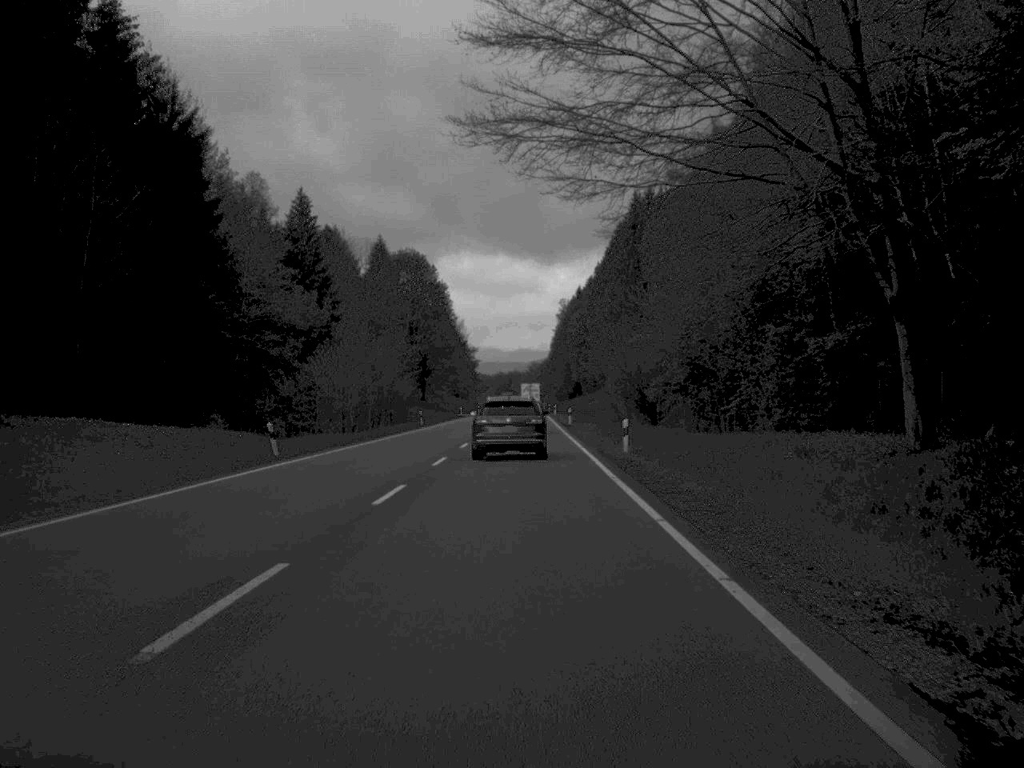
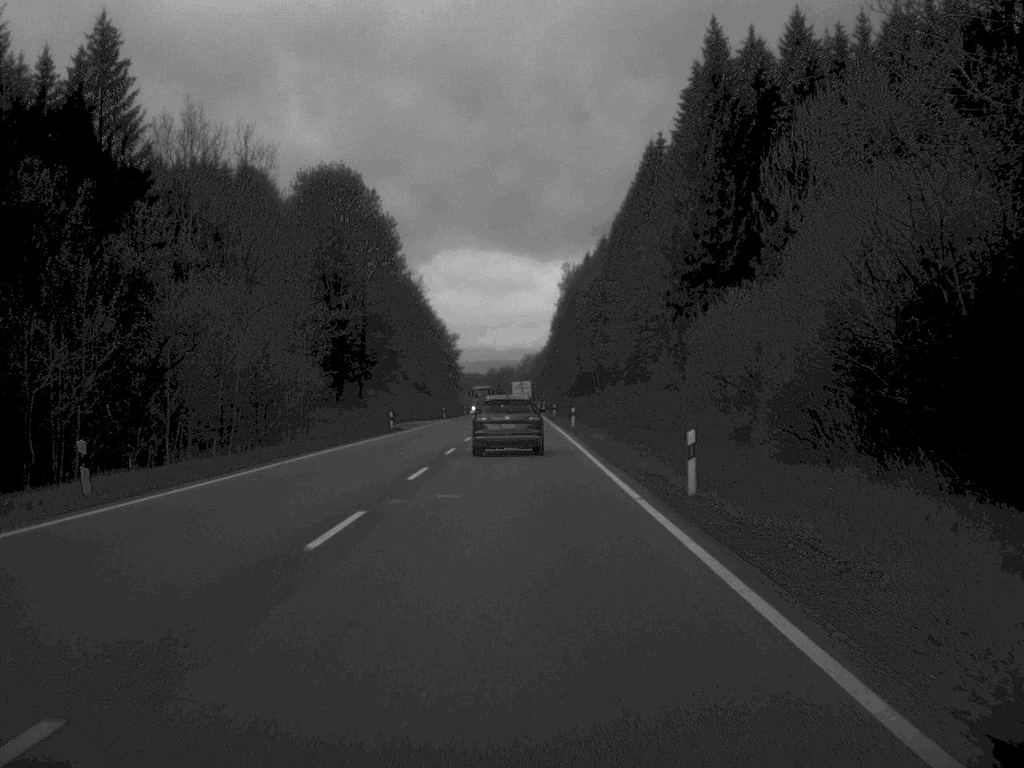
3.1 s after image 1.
(+0.1, +64.8) m; 0°
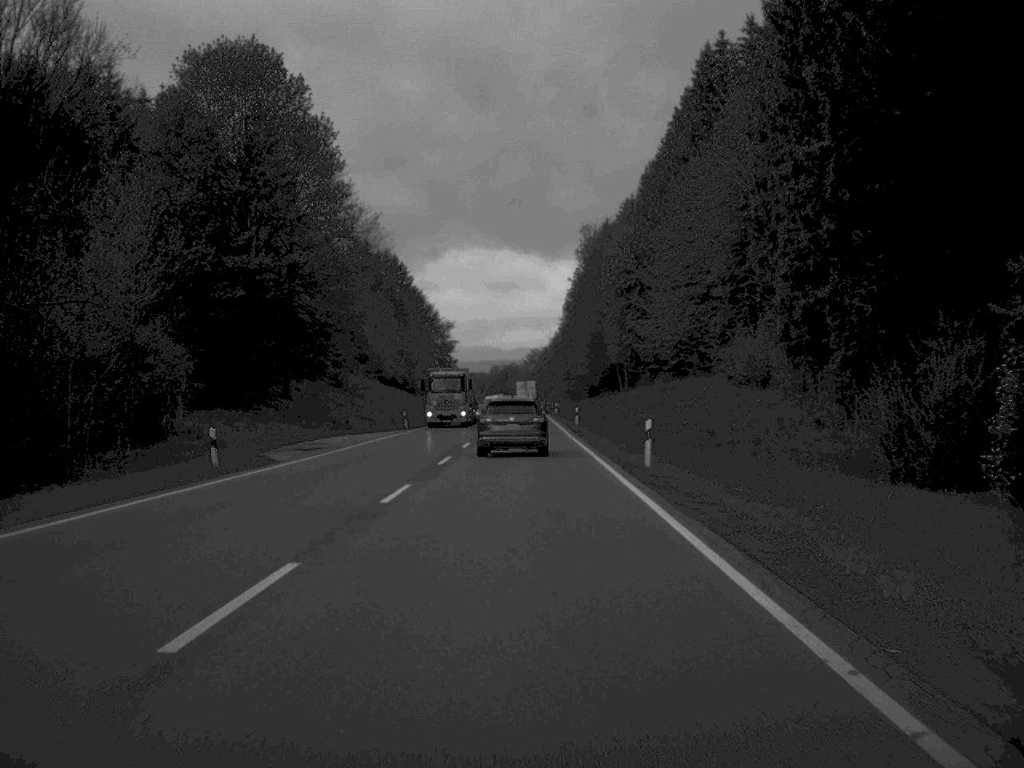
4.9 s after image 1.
(-0.1, +40.8) m; 0°
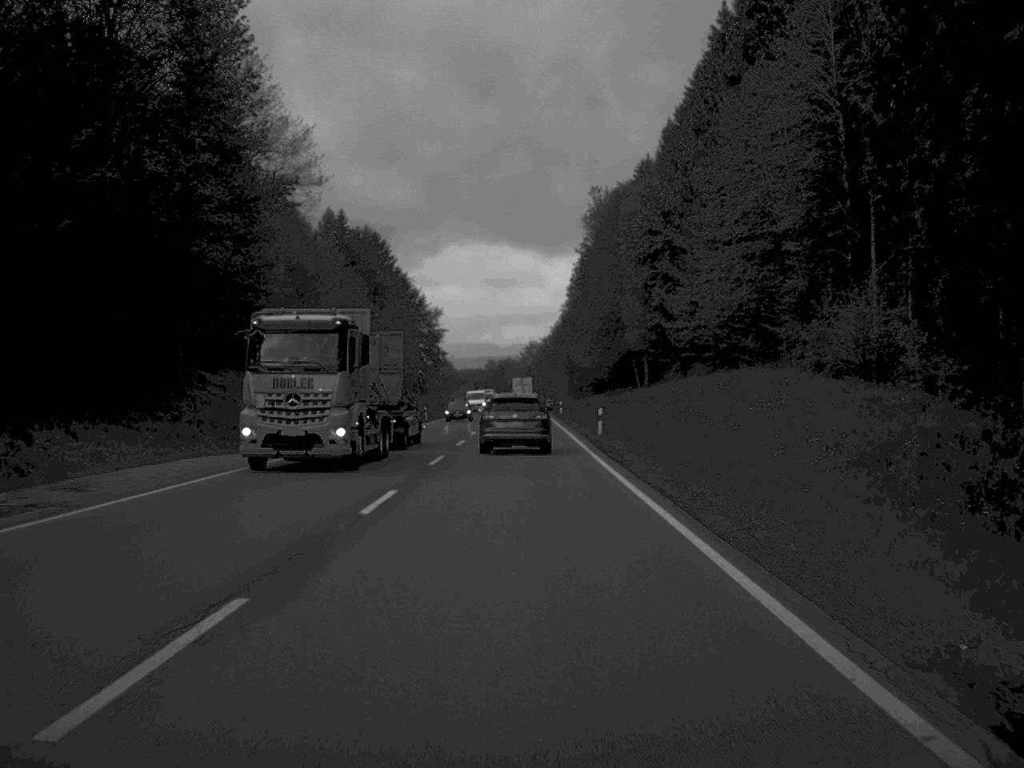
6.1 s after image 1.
(0.0, +25.8) m; 0°
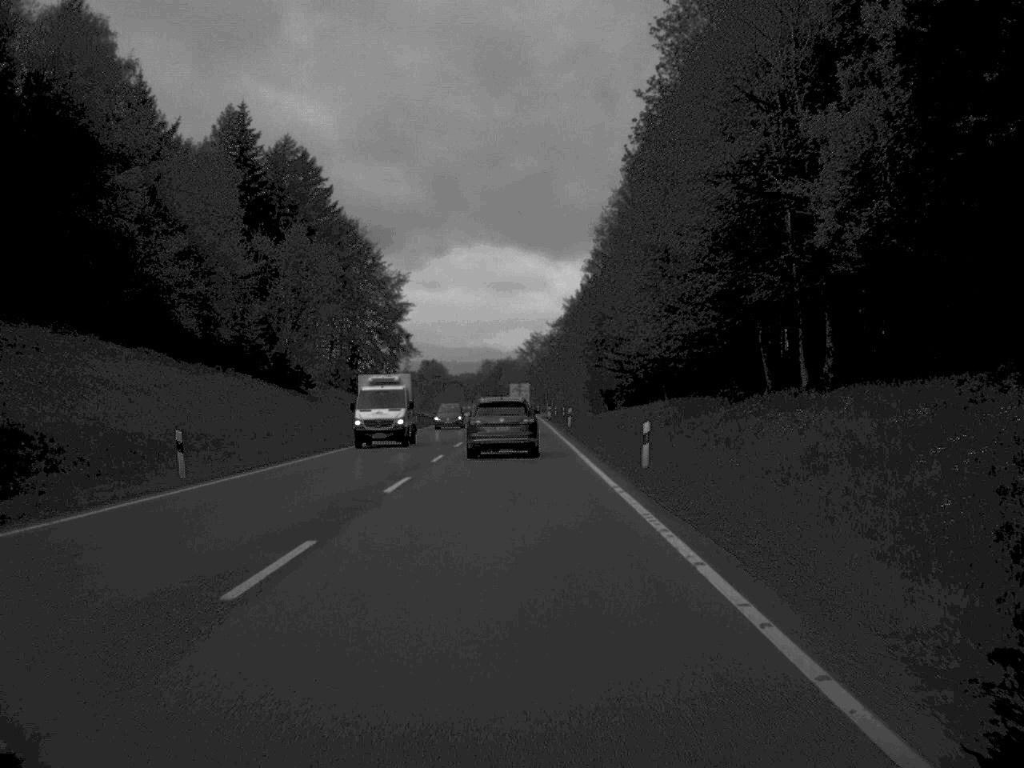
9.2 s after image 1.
(0.0, +66.1) m; 0°
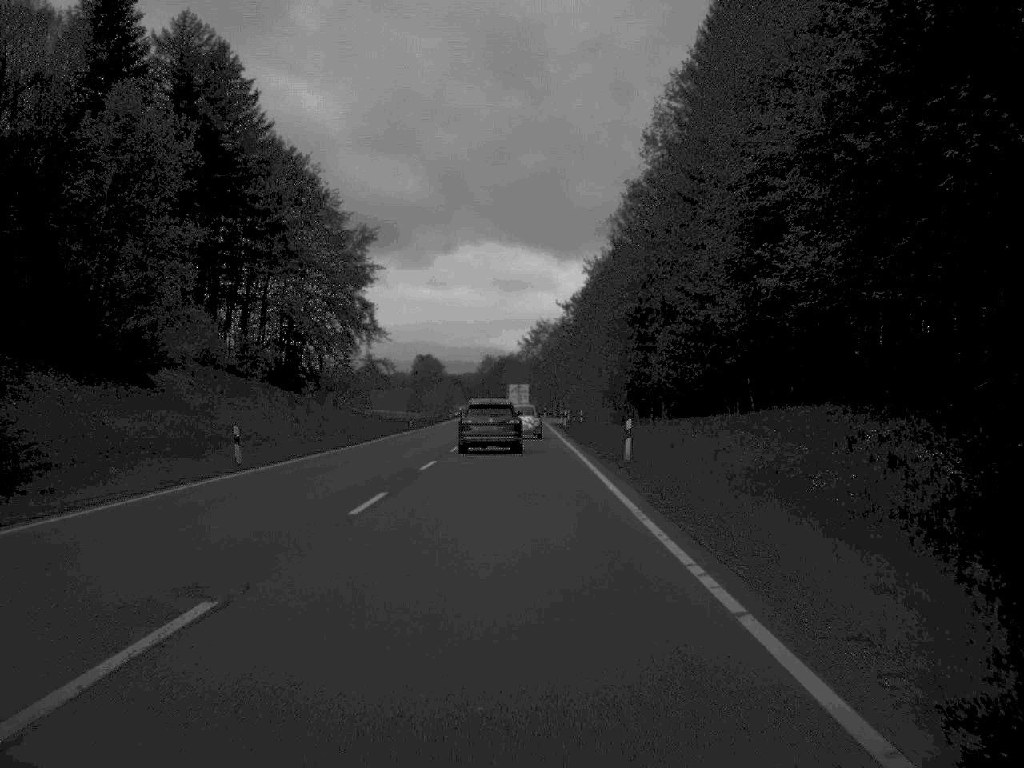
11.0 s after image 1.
(-0.1, +39.3) m; 0°
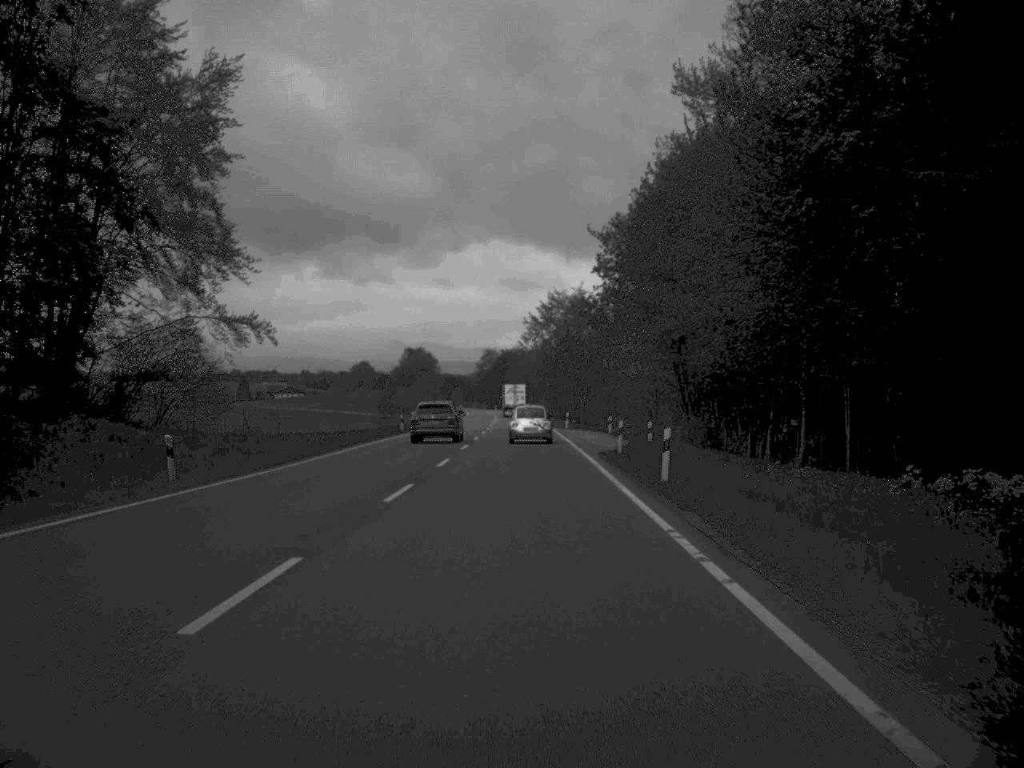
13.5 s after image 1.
(-0.2, +56.4) m; 0°
